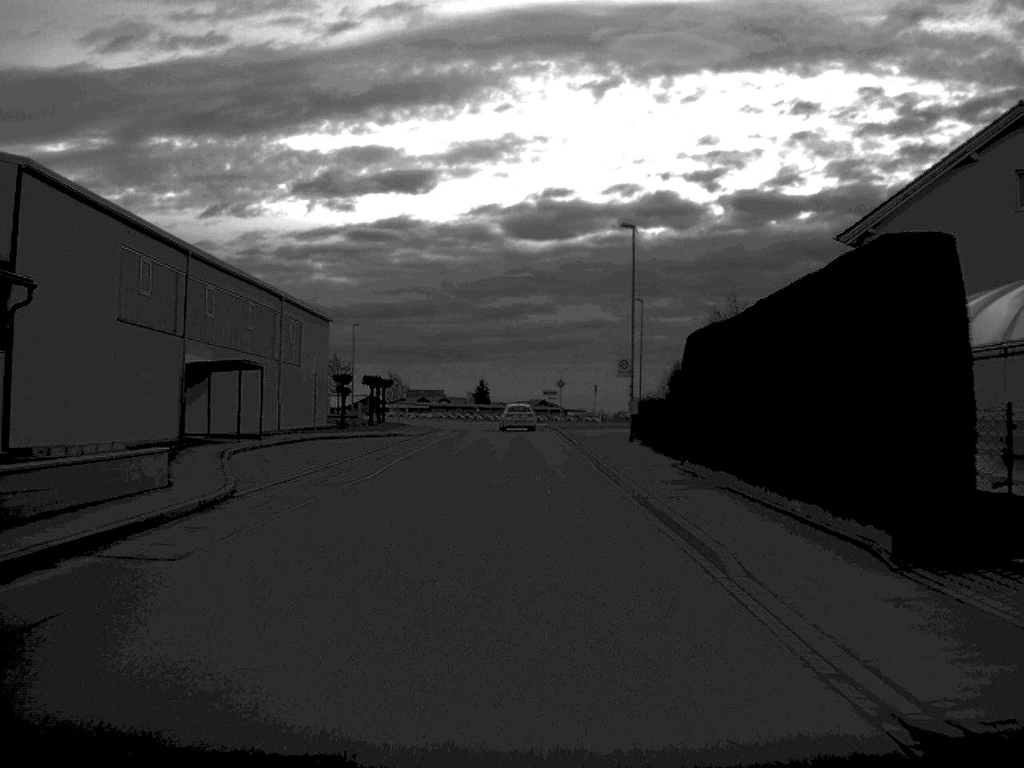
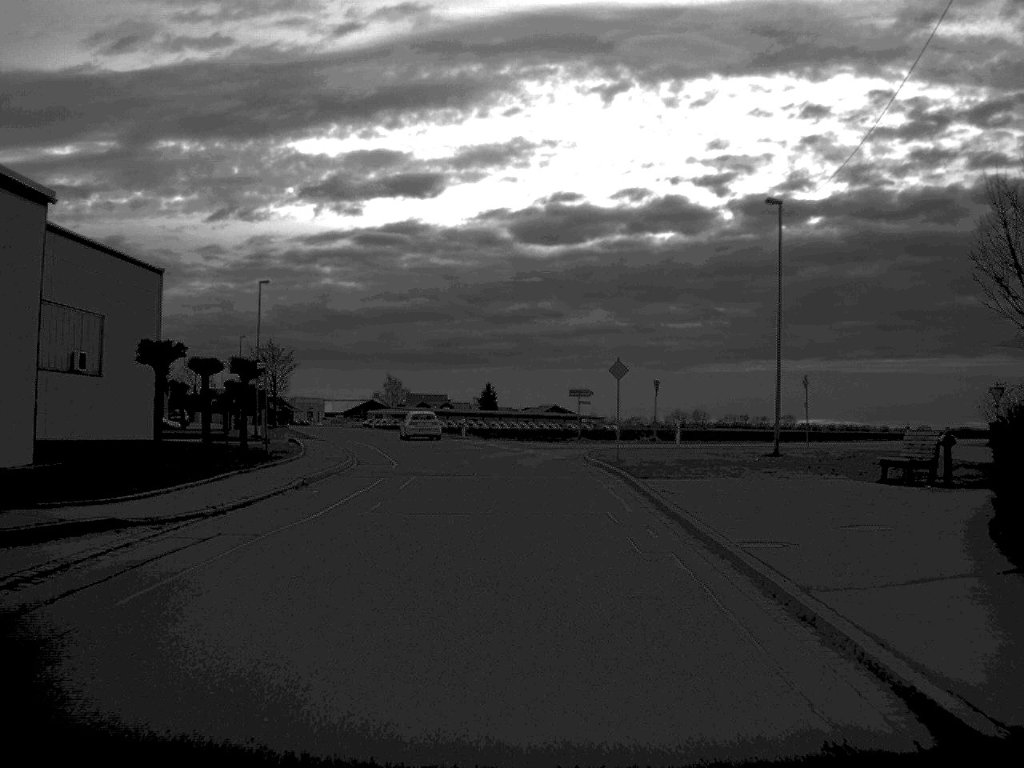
(-0.2, +40.2) m; 0°
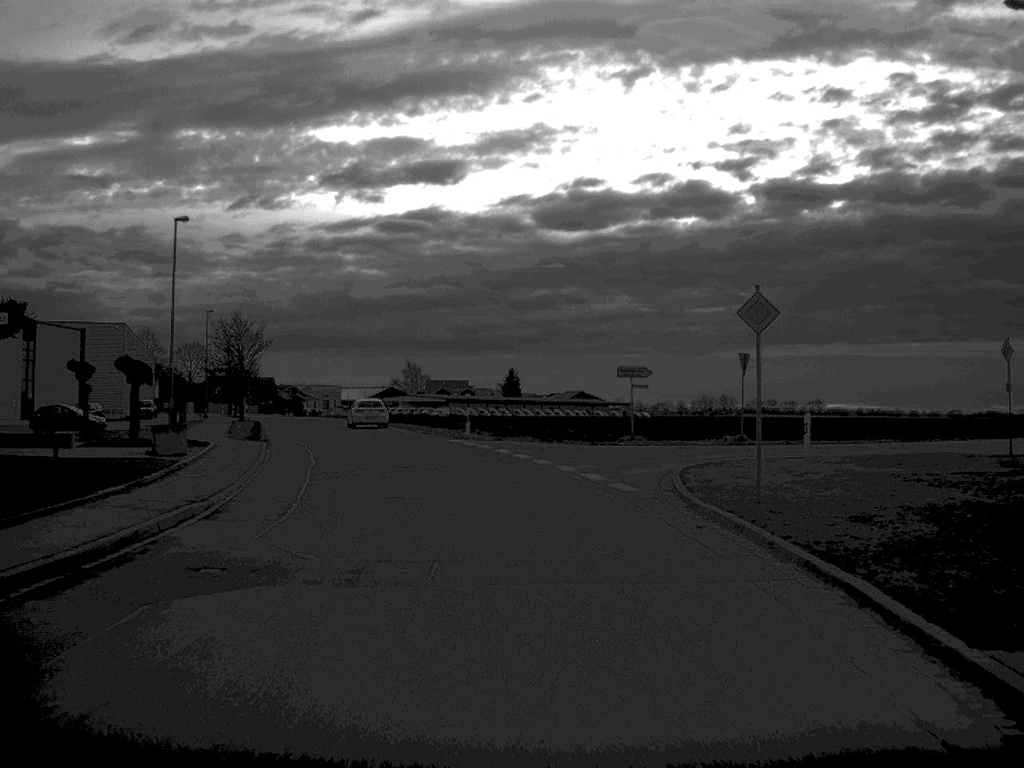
(-0.1, +19.0) m; -1°
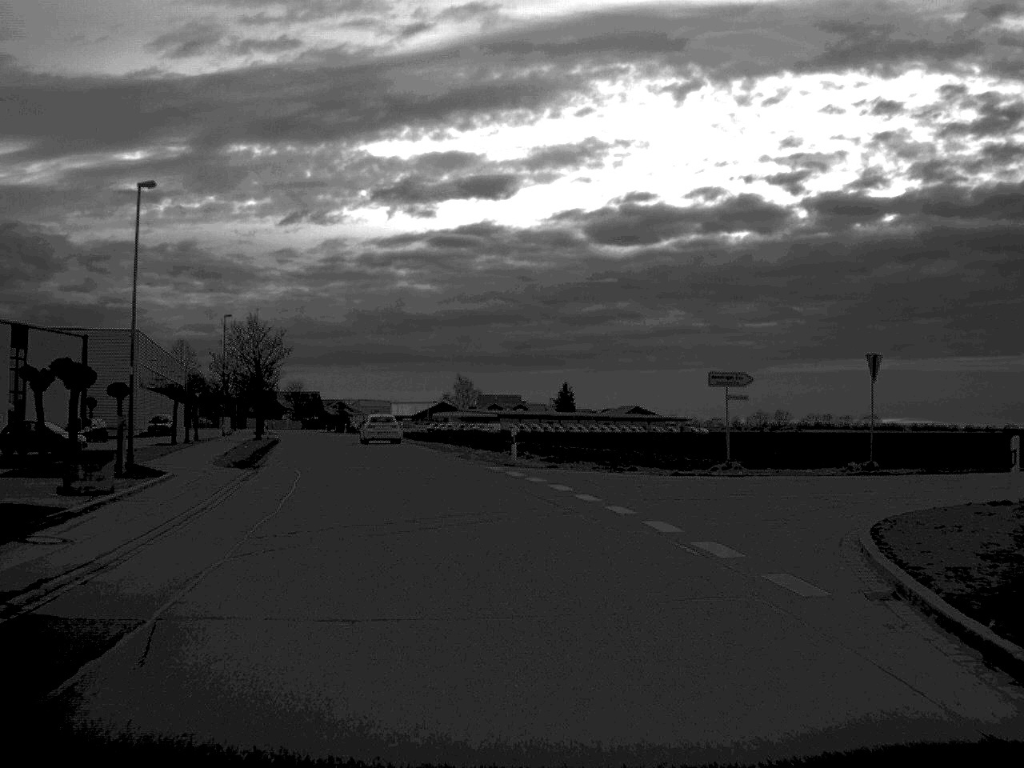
(-0.2, +10.1) m; -2°
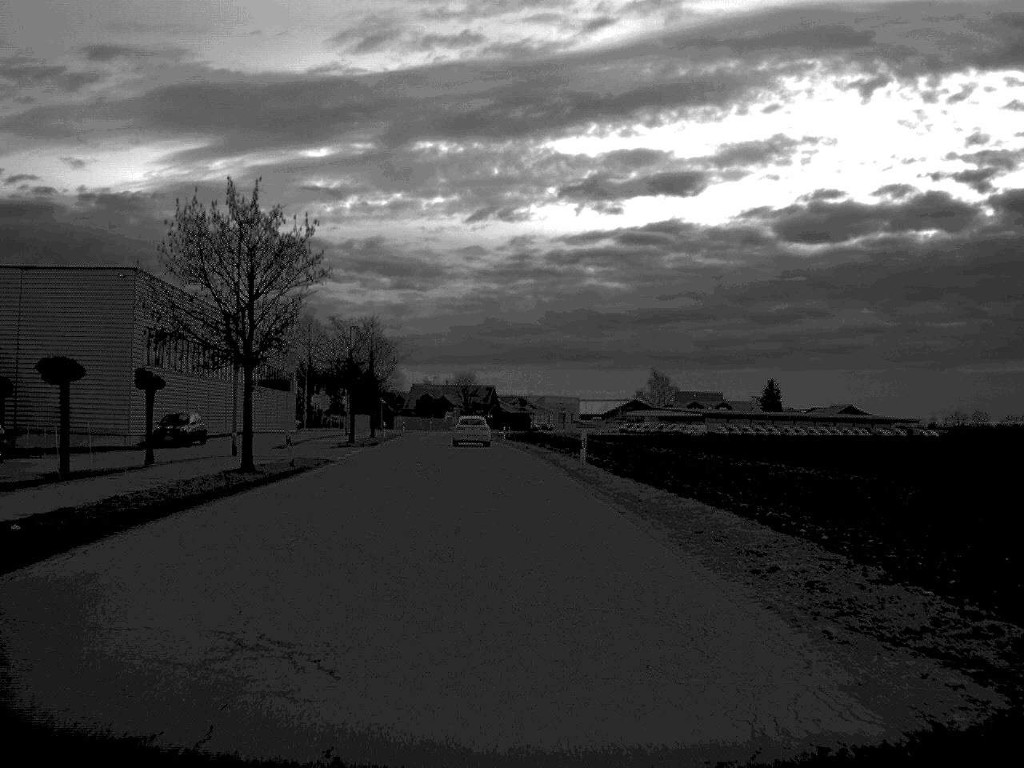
(-3.4, +39.7) m; -8°
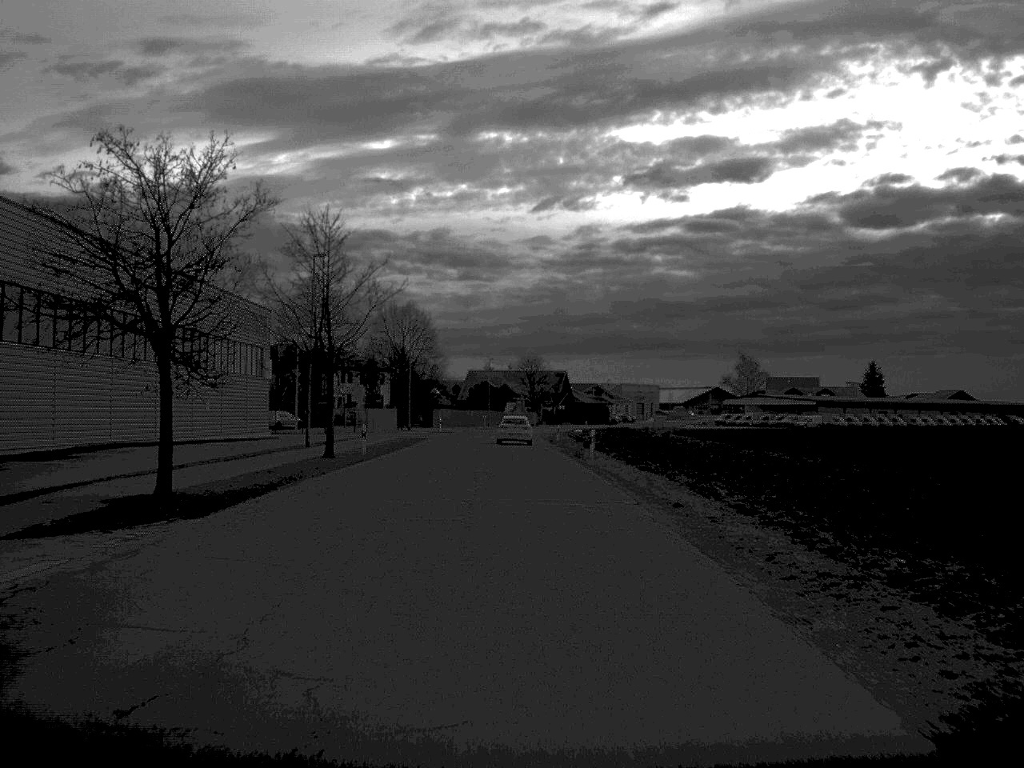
(-1.1, +39.2) m; -3°
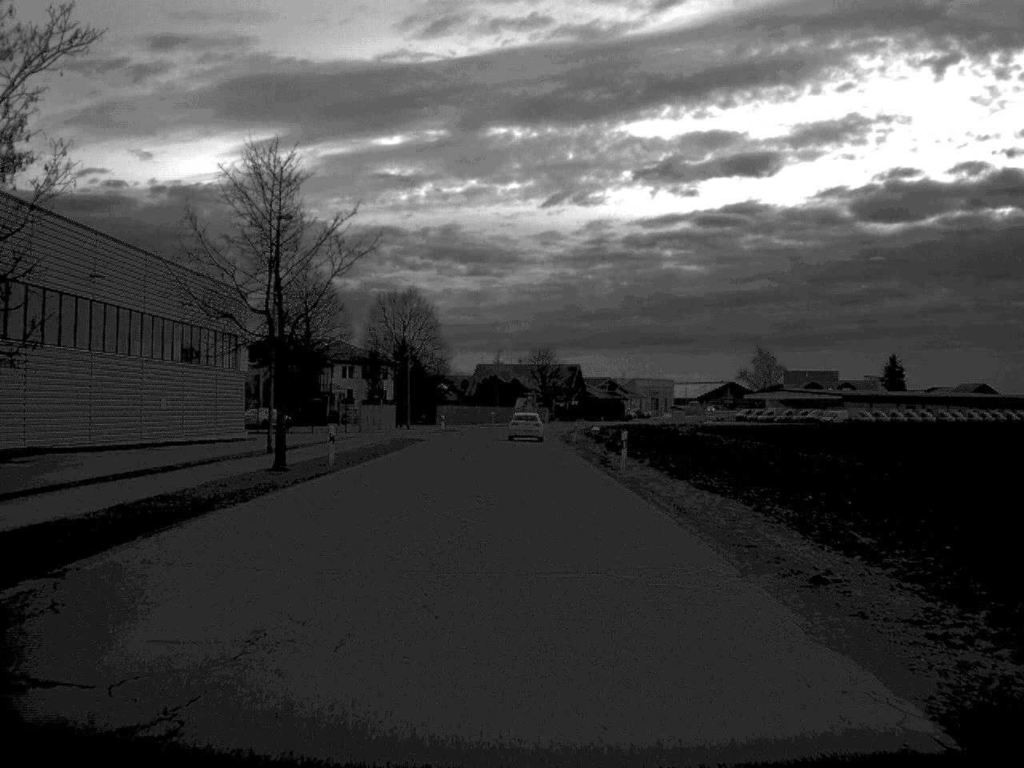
(0.0, +9.5) m; 0°
